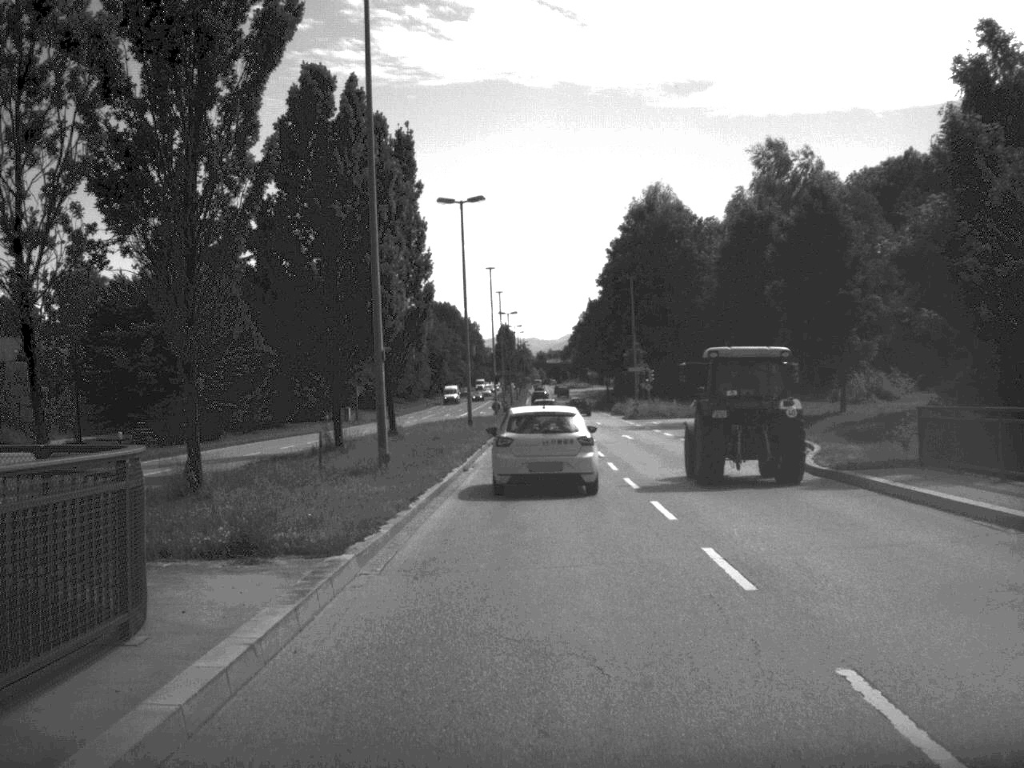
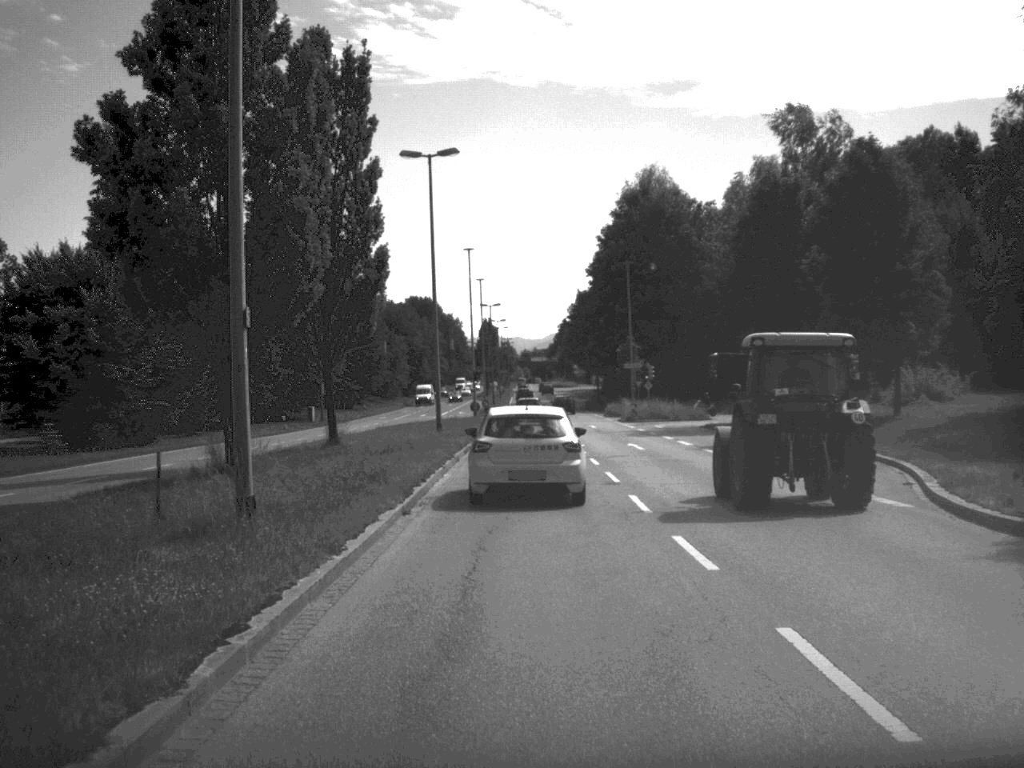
(+0.1, +10.5) m; +1°
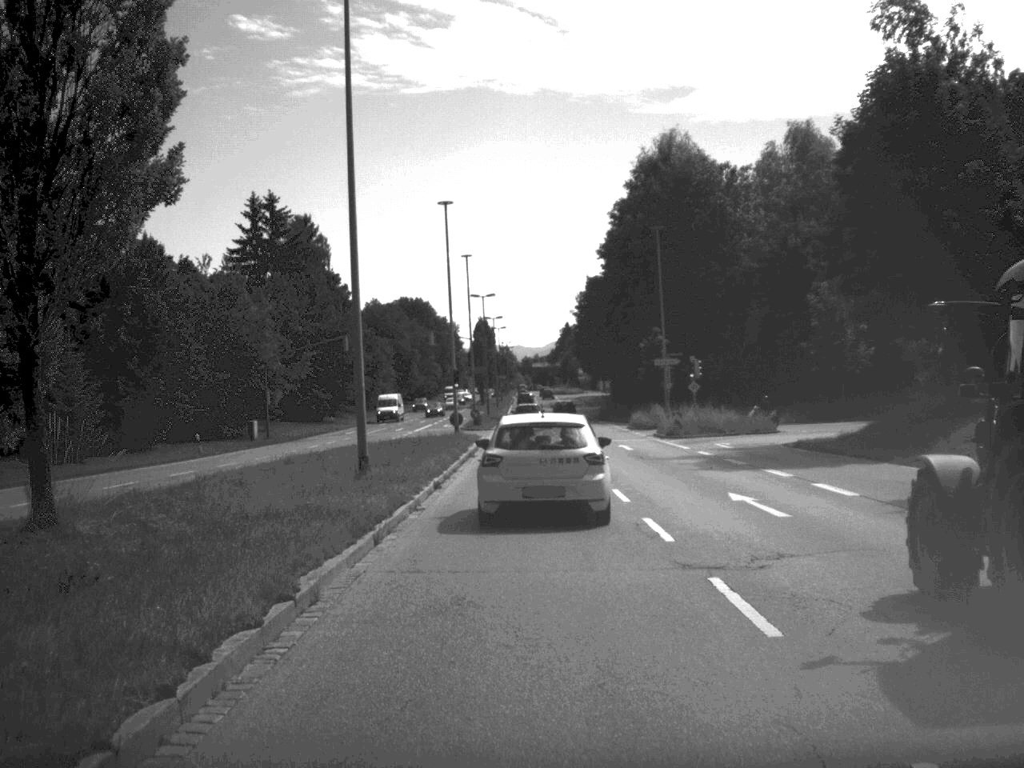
(0.0, +20.9) m; 0°
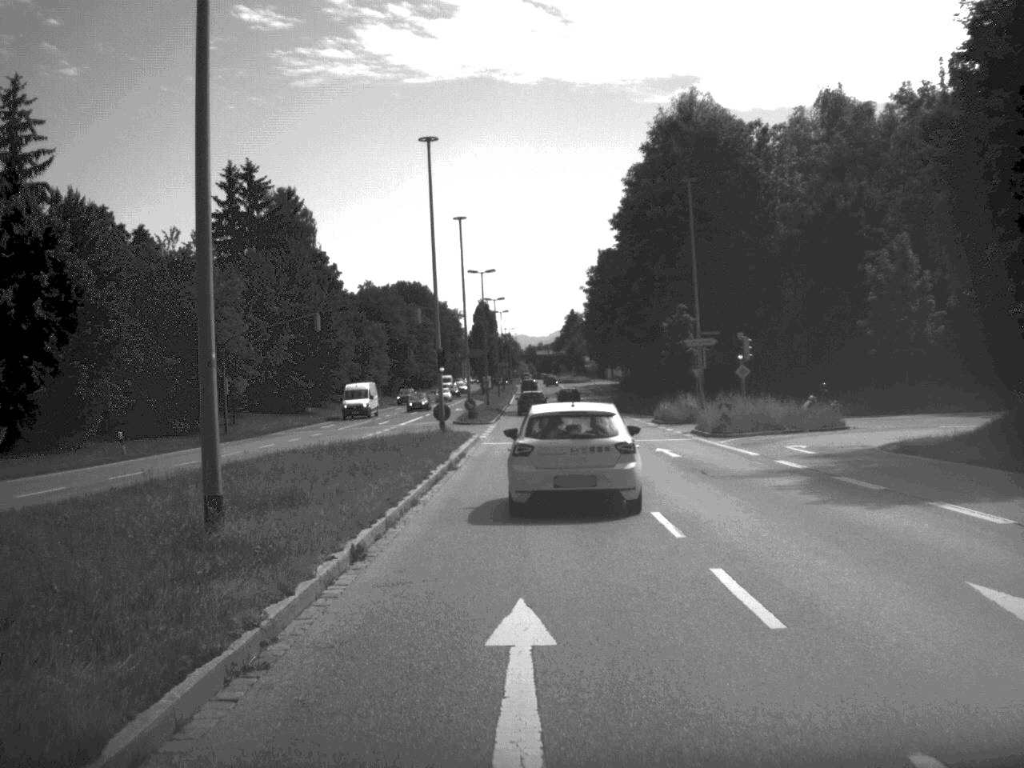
(0.0, +11.8) m; 0°
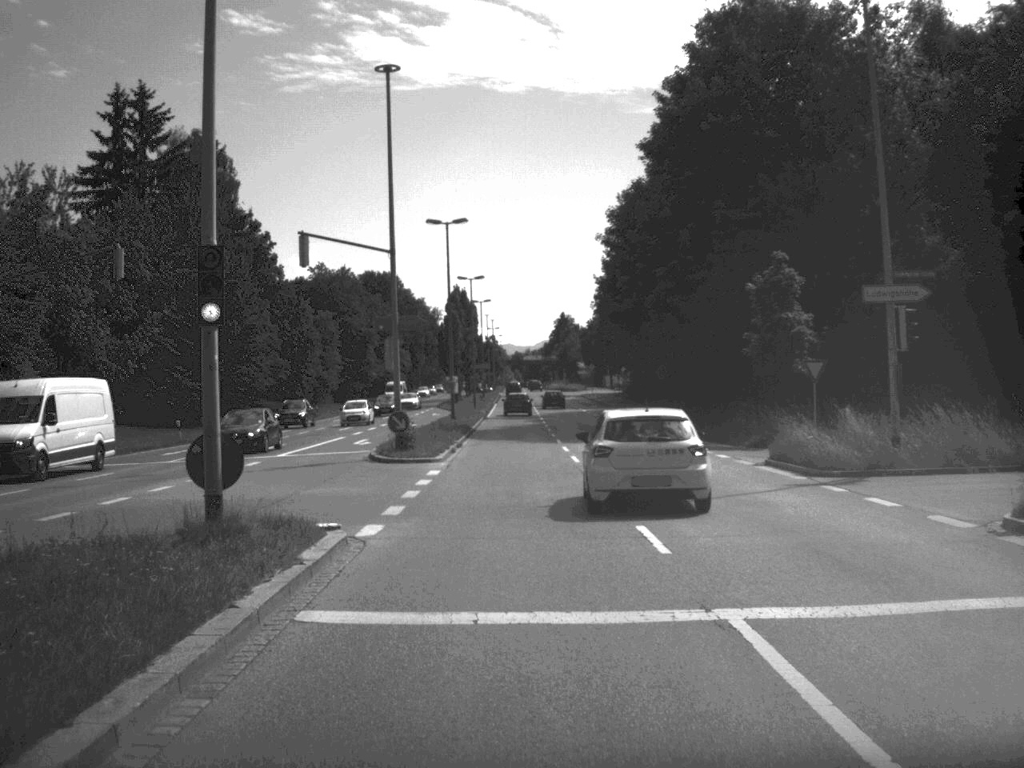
(+0.1, +30.7) m; 0°
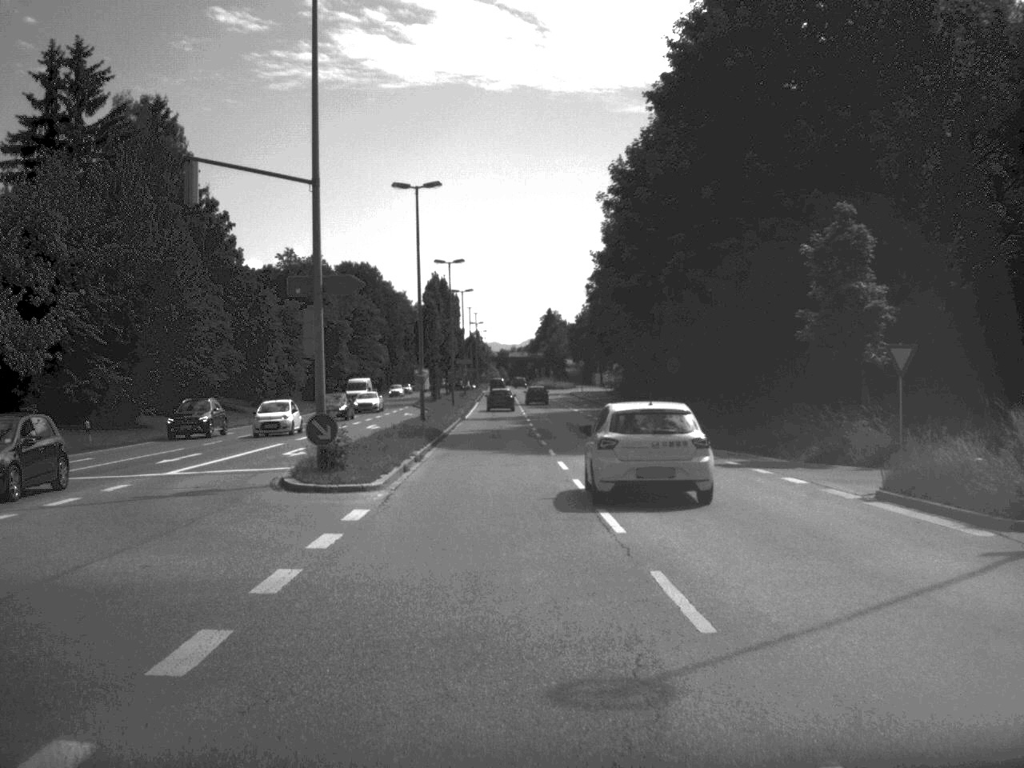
(+0.1, +10.4) m; +1°
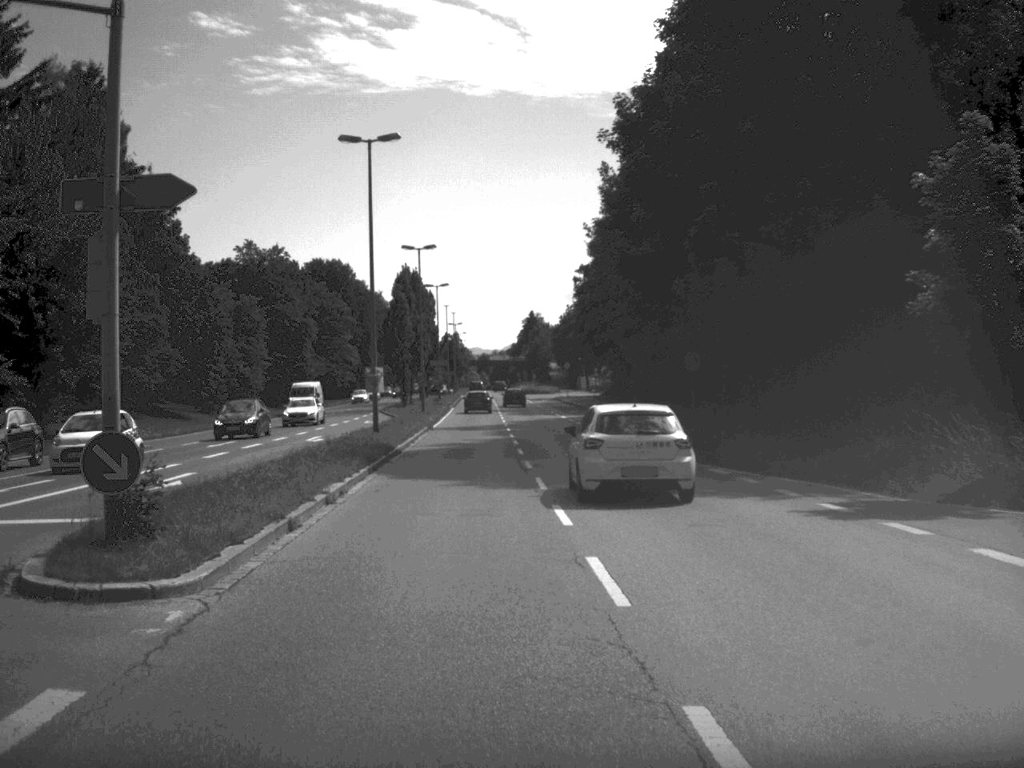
(+0.1, +10.8) m; +1°
